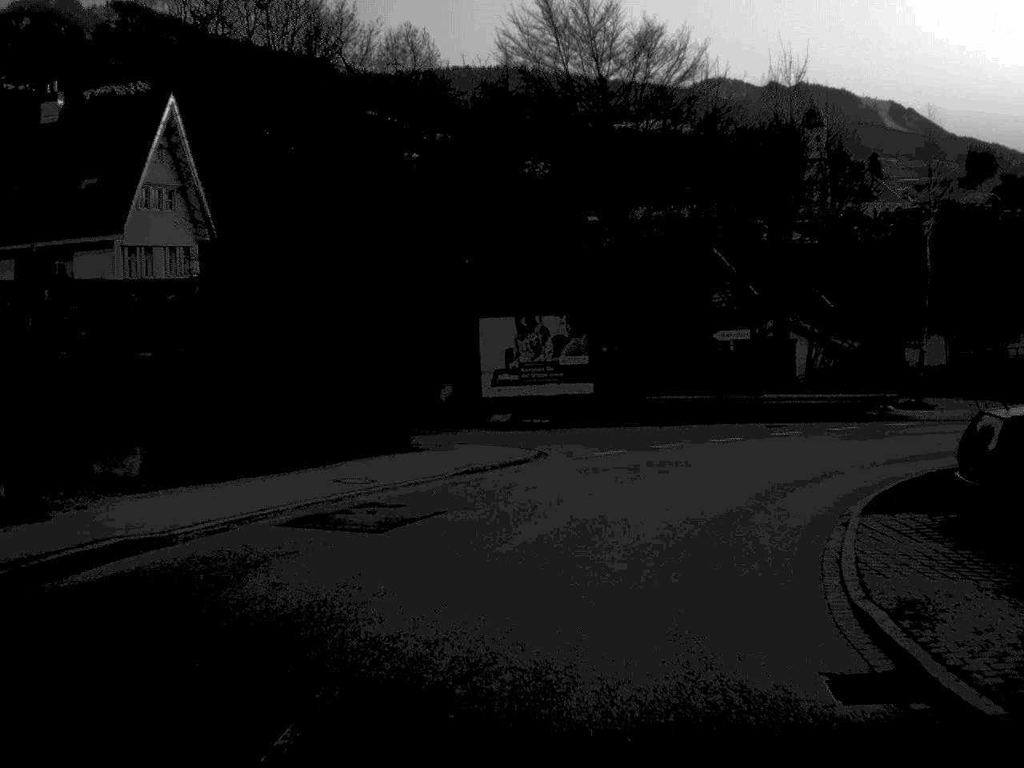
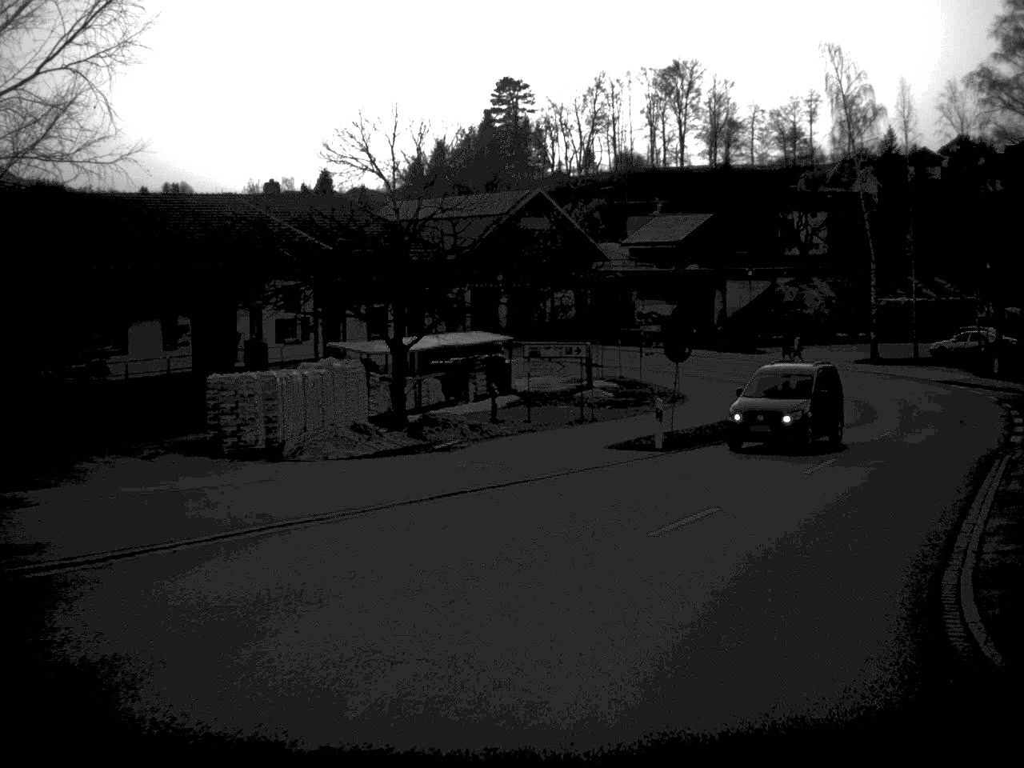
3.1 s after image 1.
(+9.5, +30.2) m; +43°
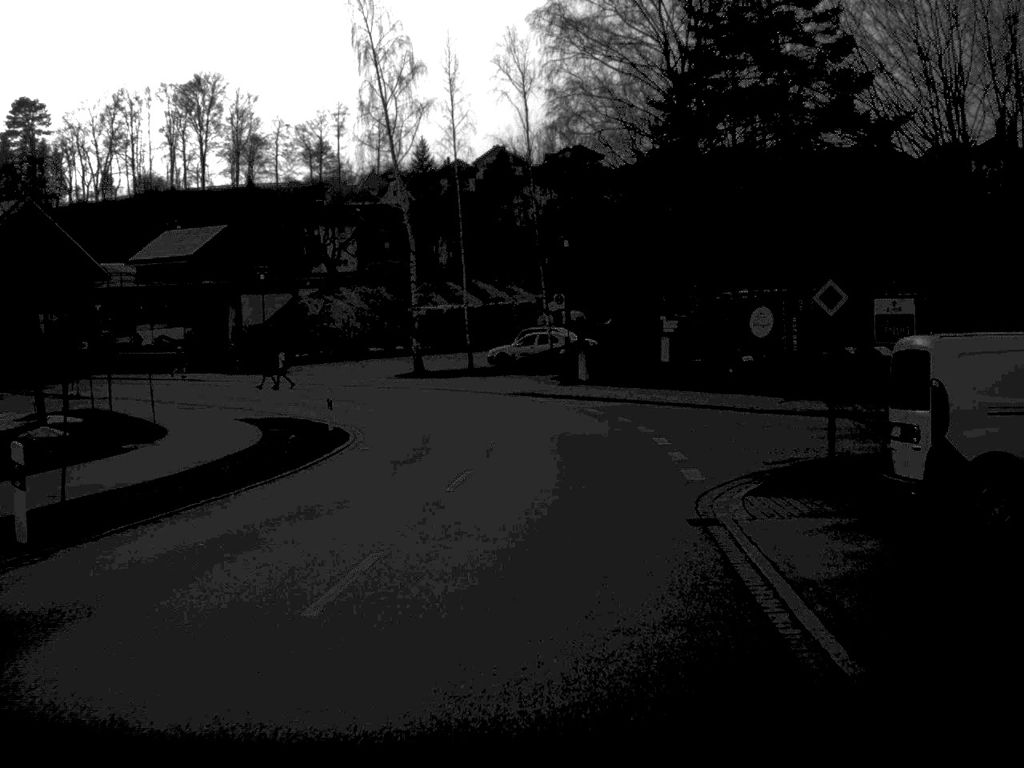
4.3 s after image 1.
(+2.6, +13.0) m; +20°
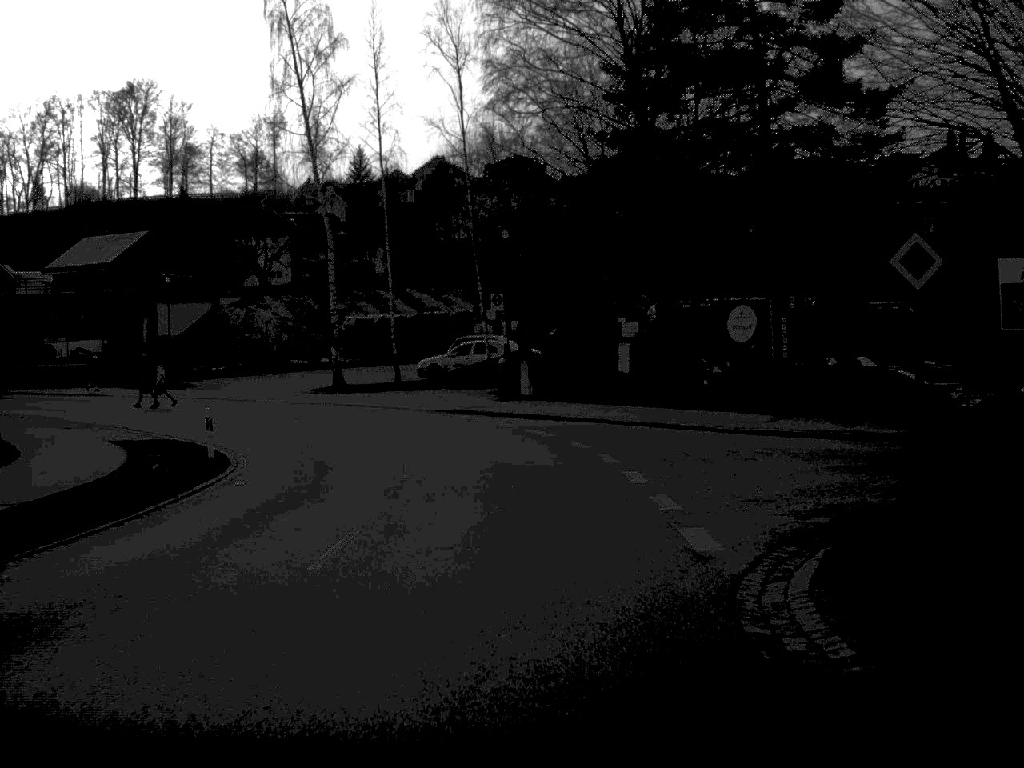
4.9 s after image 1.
(+0.2, +6.7) m; +2°
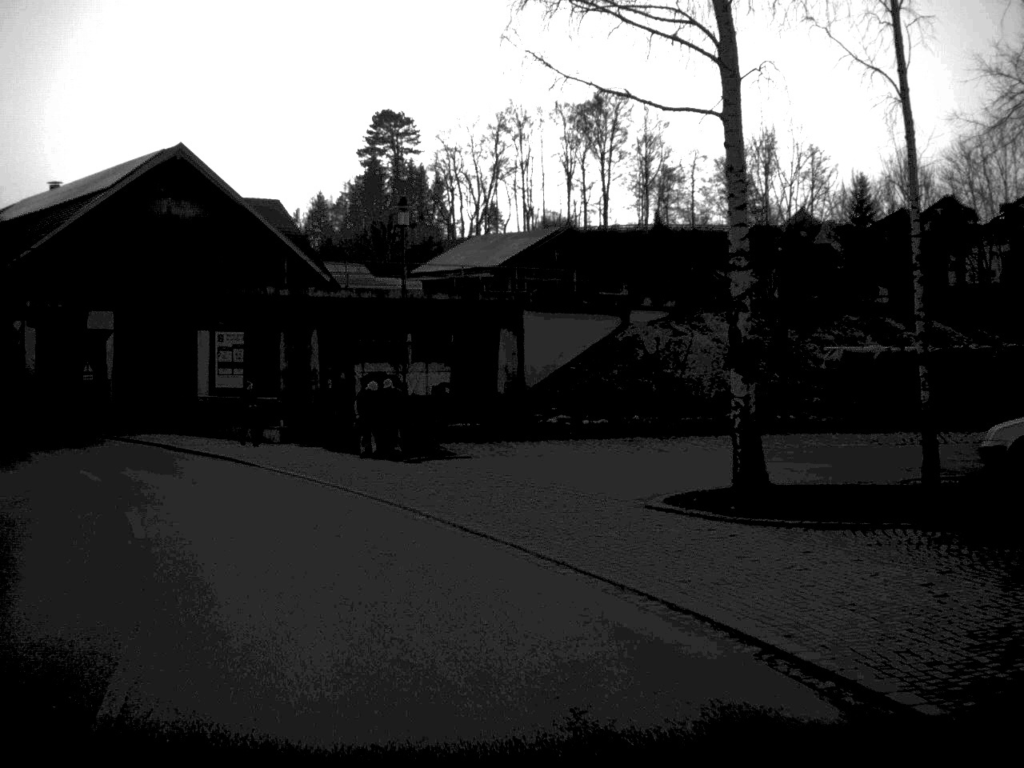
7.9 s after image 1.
(-3.1, +32.1) m; -23°
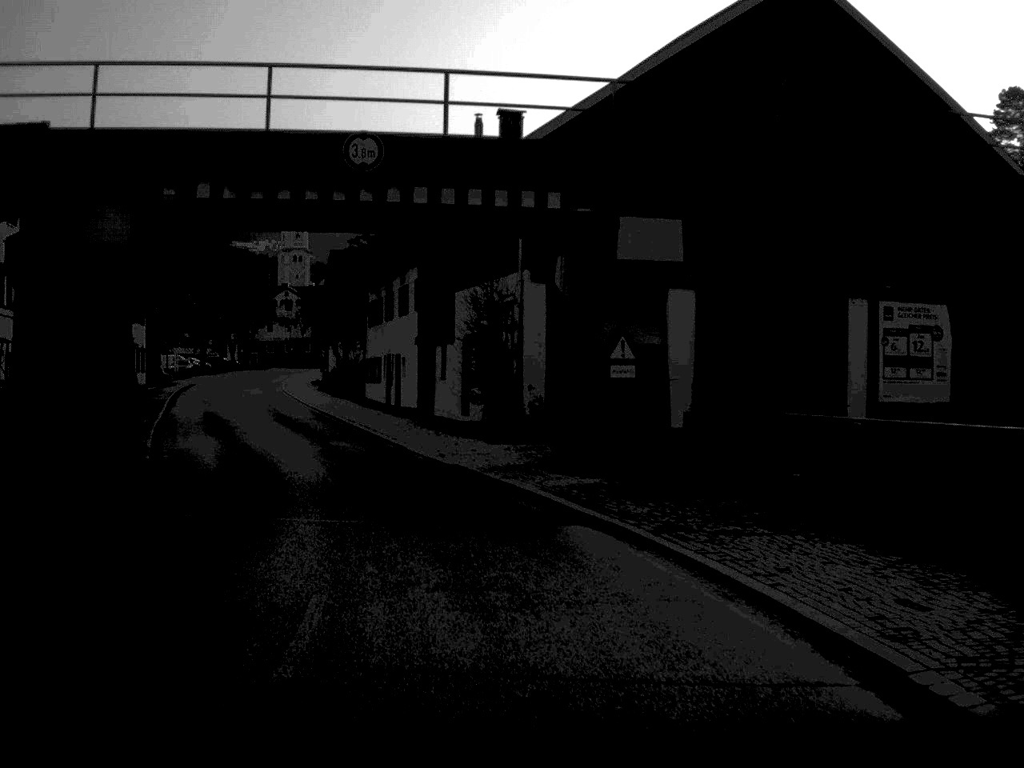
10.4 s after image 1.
(-6.8, +24.6) m; -27°
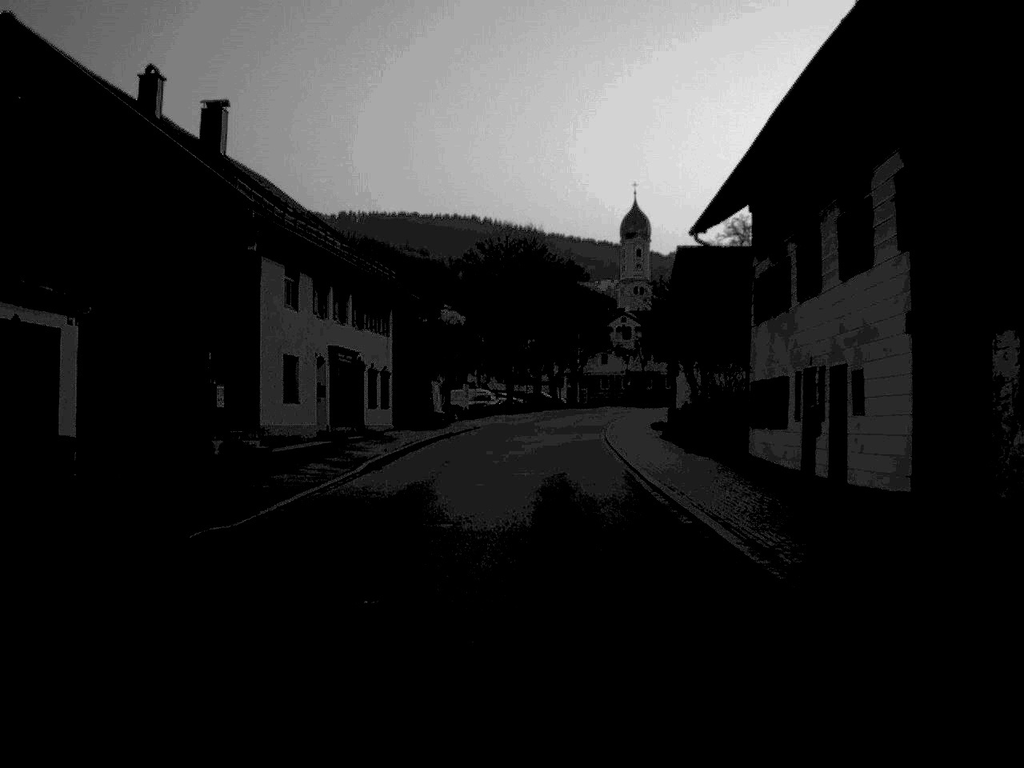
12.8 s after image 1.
(-3.7, +25.8) m; -15°
